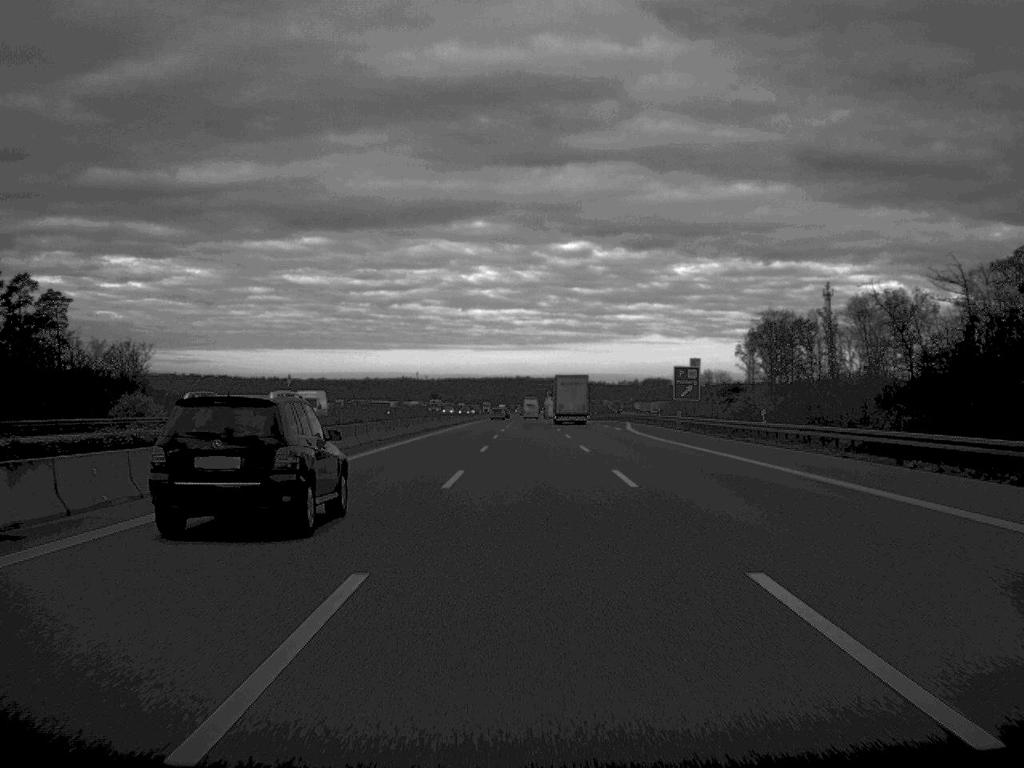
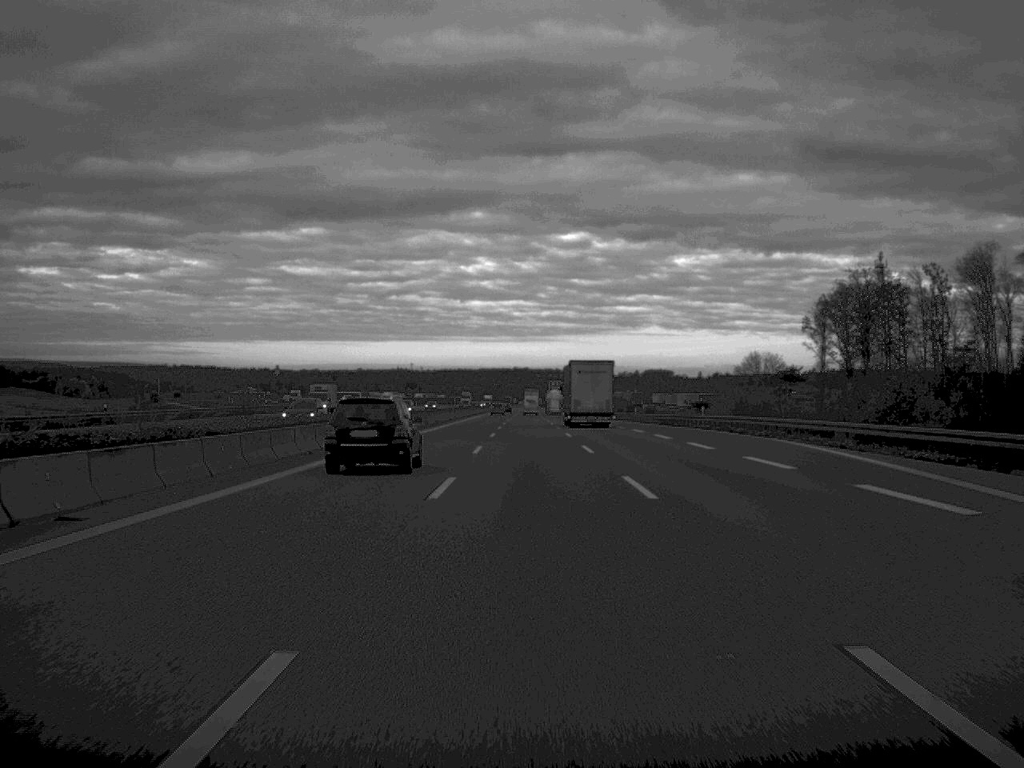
(0.0, +75.4) m; 0°
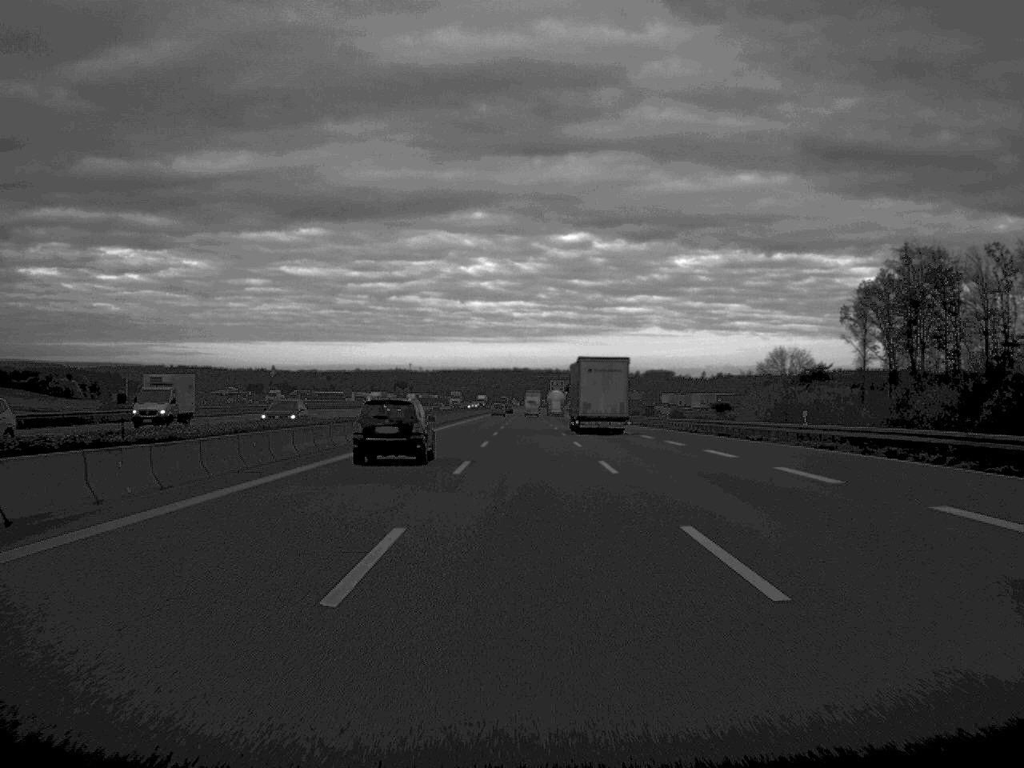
(0.0, +27.9) m; 0°
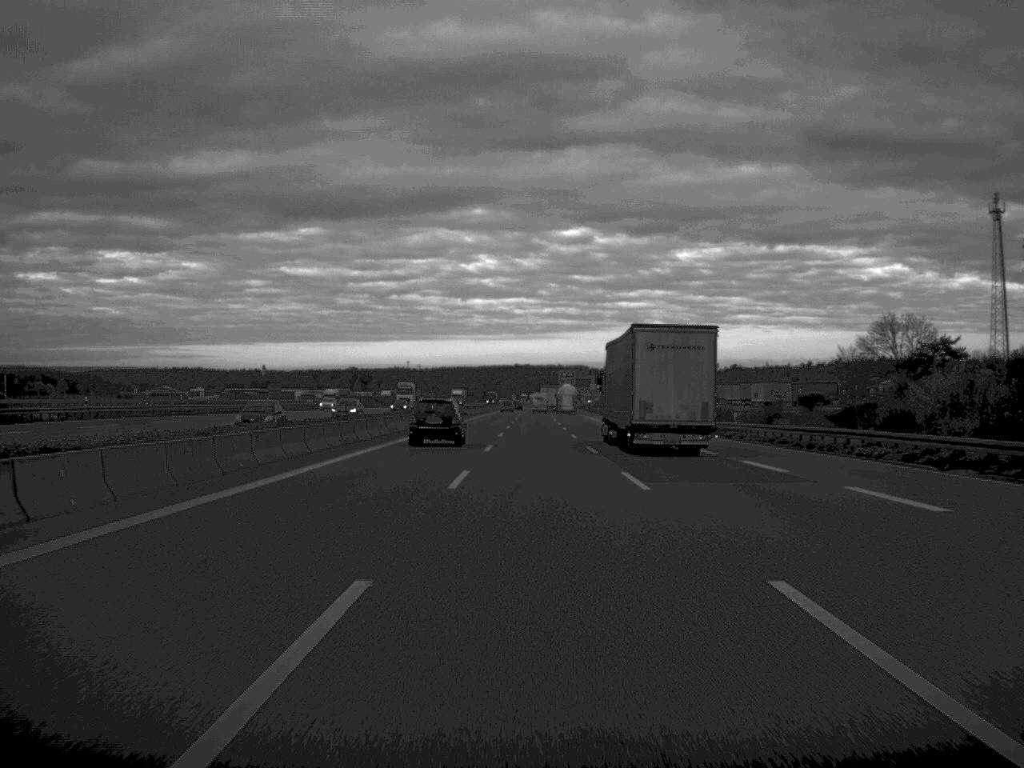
(-0.1, +76.7) m; 0°
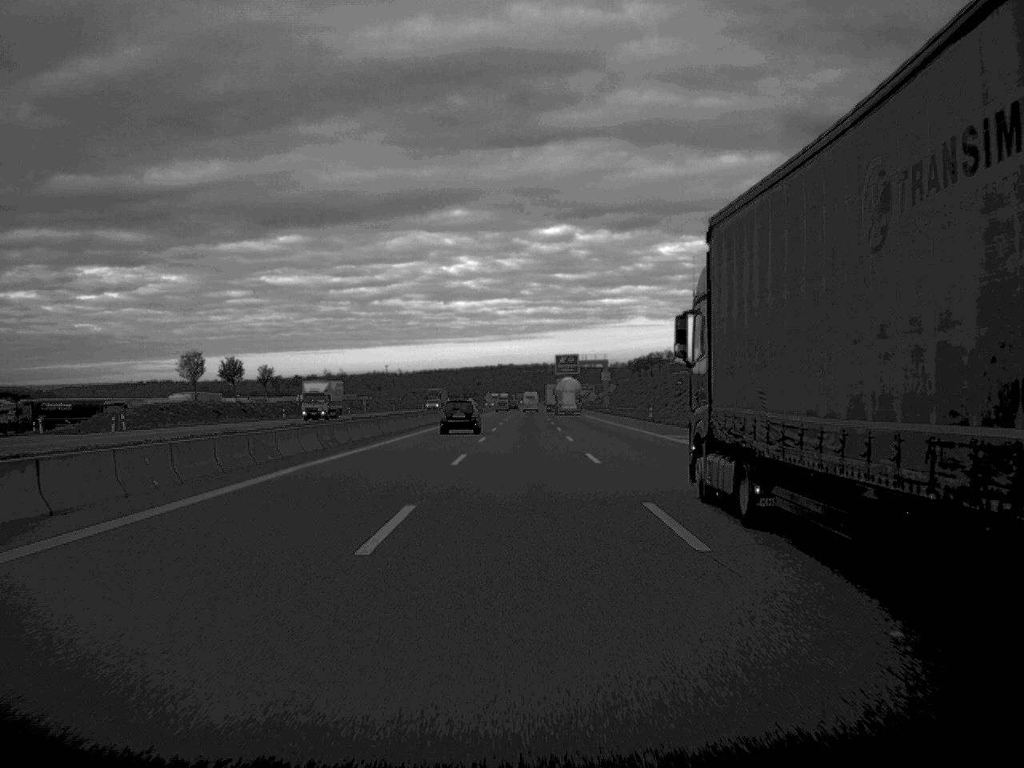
(+0.6, +99.9) m; +1°
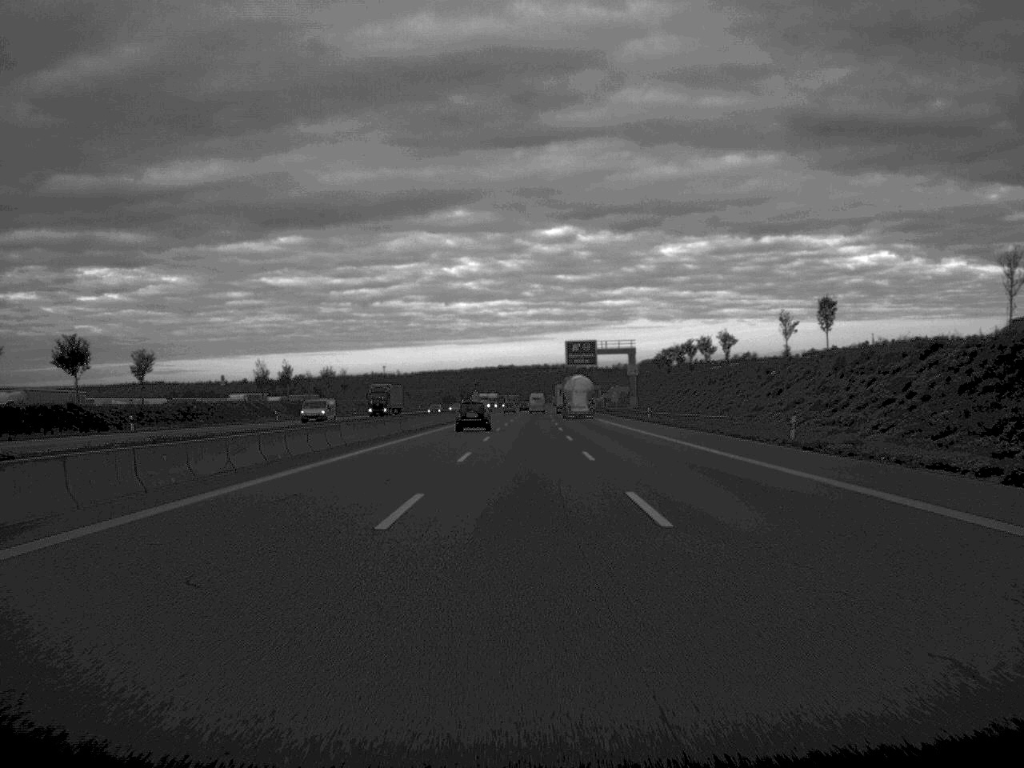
(0.0, +50.9) m; 0°
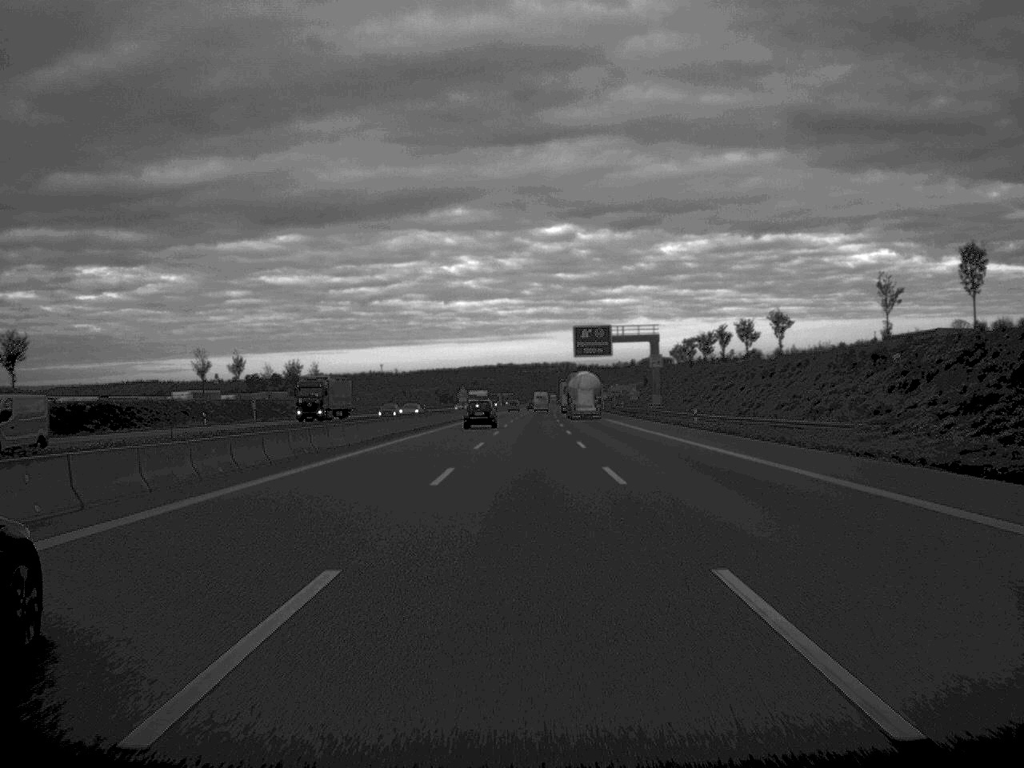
(0.0, +27.8) m; 0°
